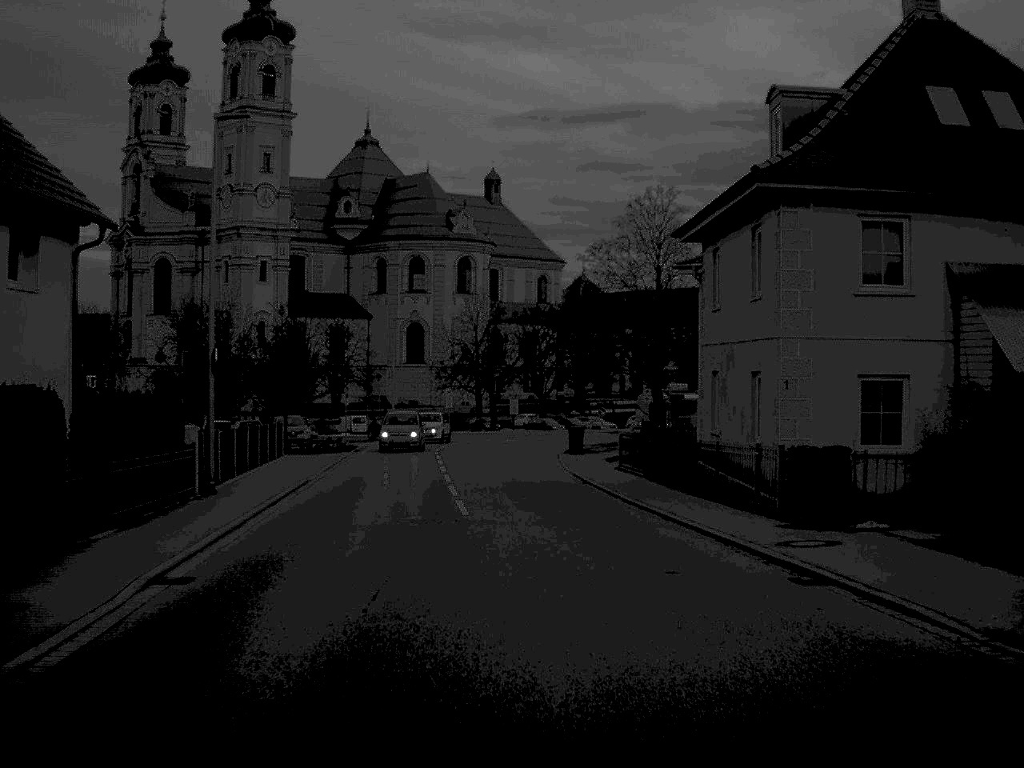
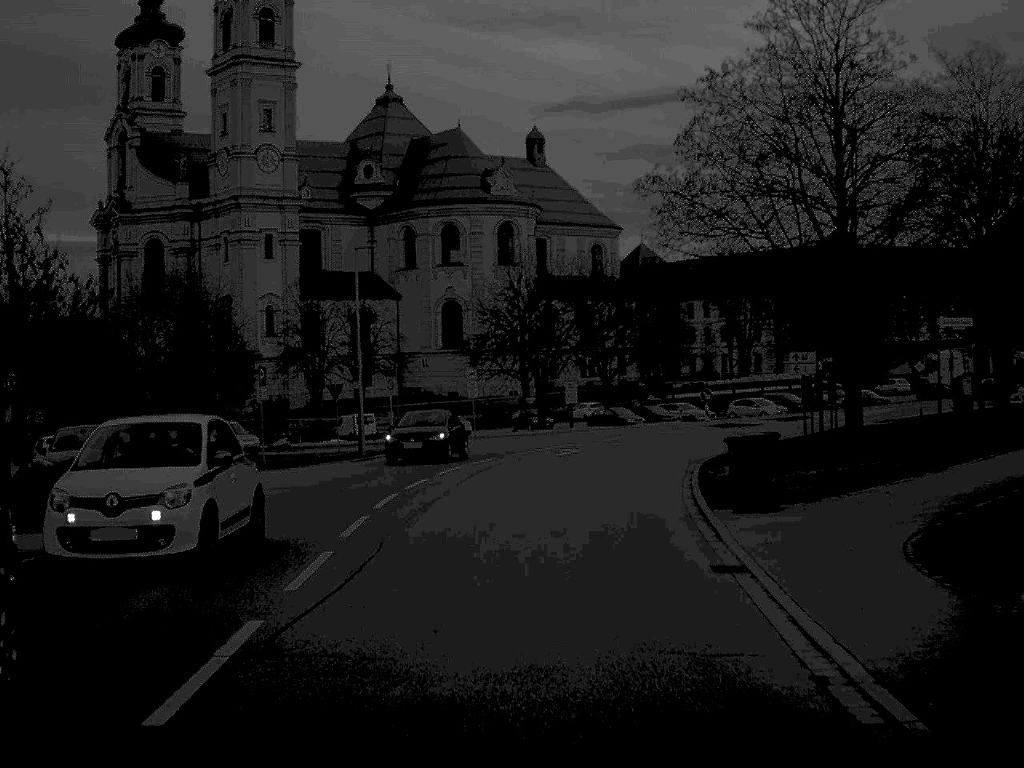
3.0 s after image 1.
(-0.4, +31.0) m; -3°
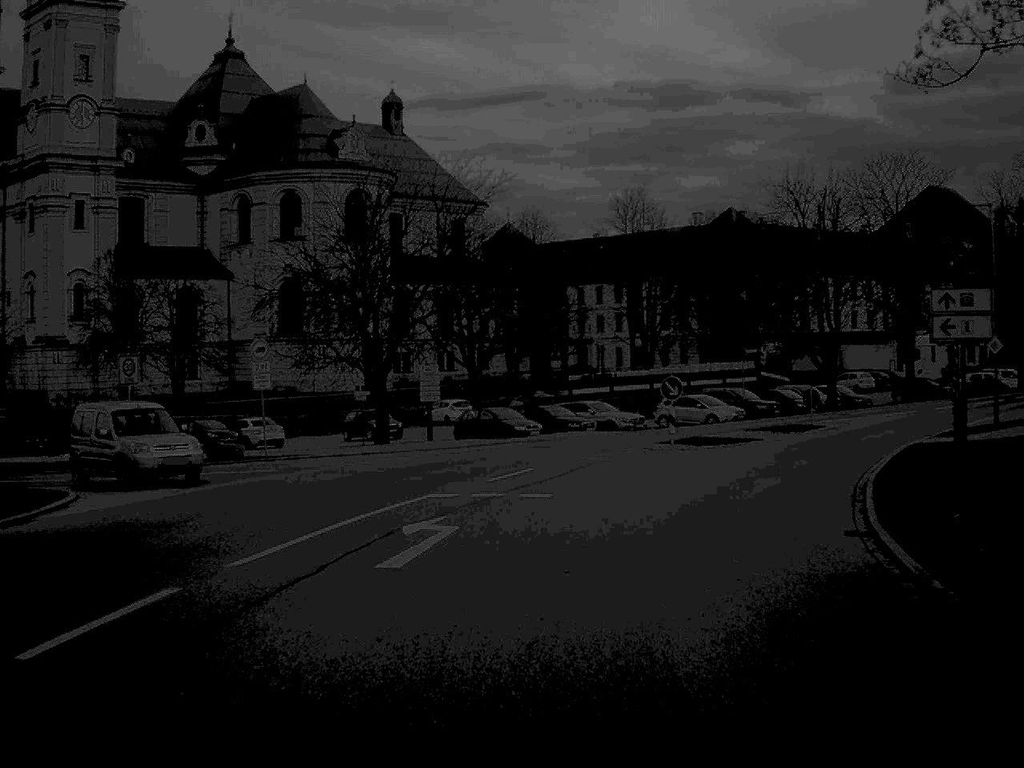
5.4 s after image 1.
(+0.7, +25.3) m; +7°
